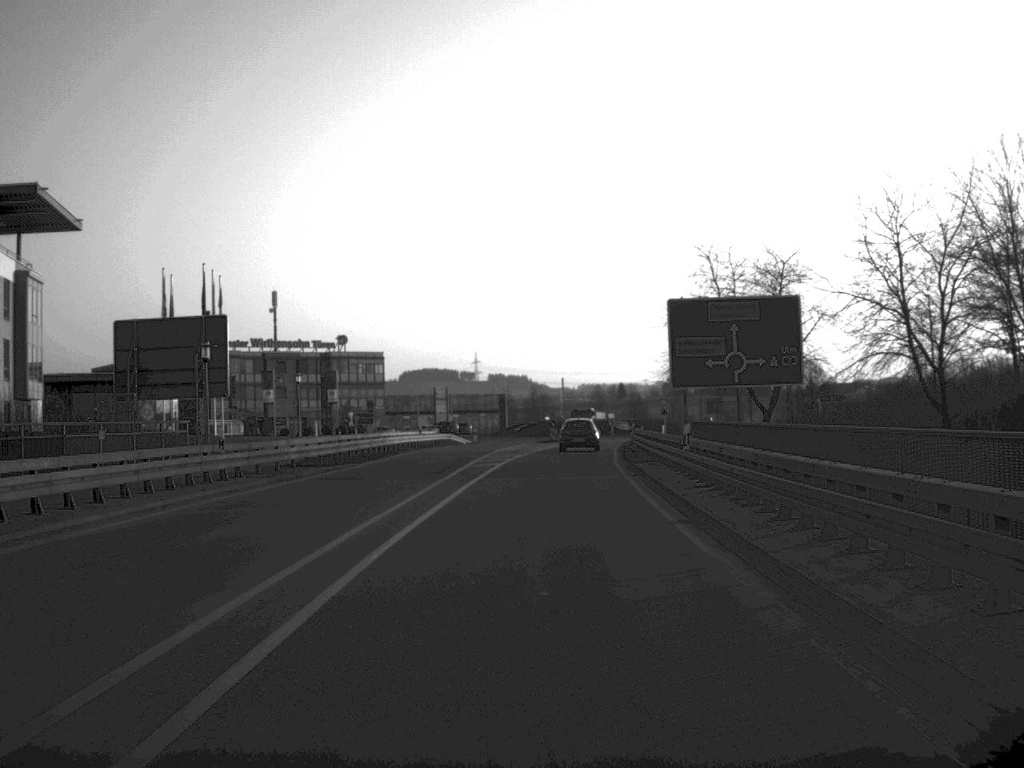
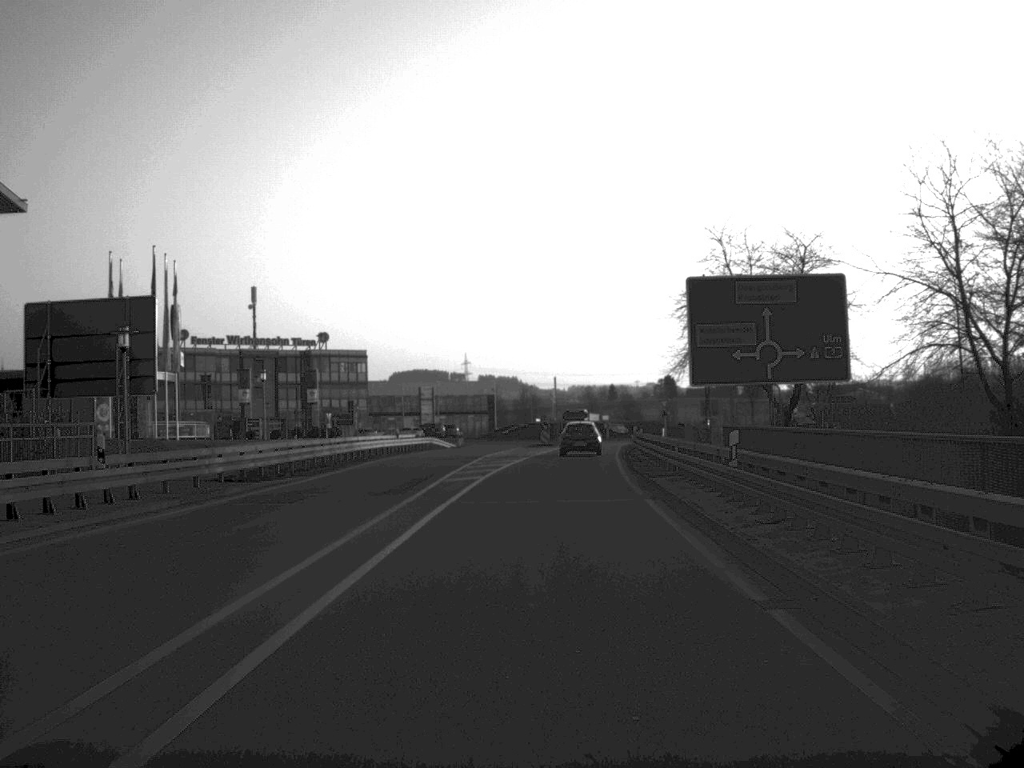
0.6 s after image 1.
(0.0, +7.5) m; 0°
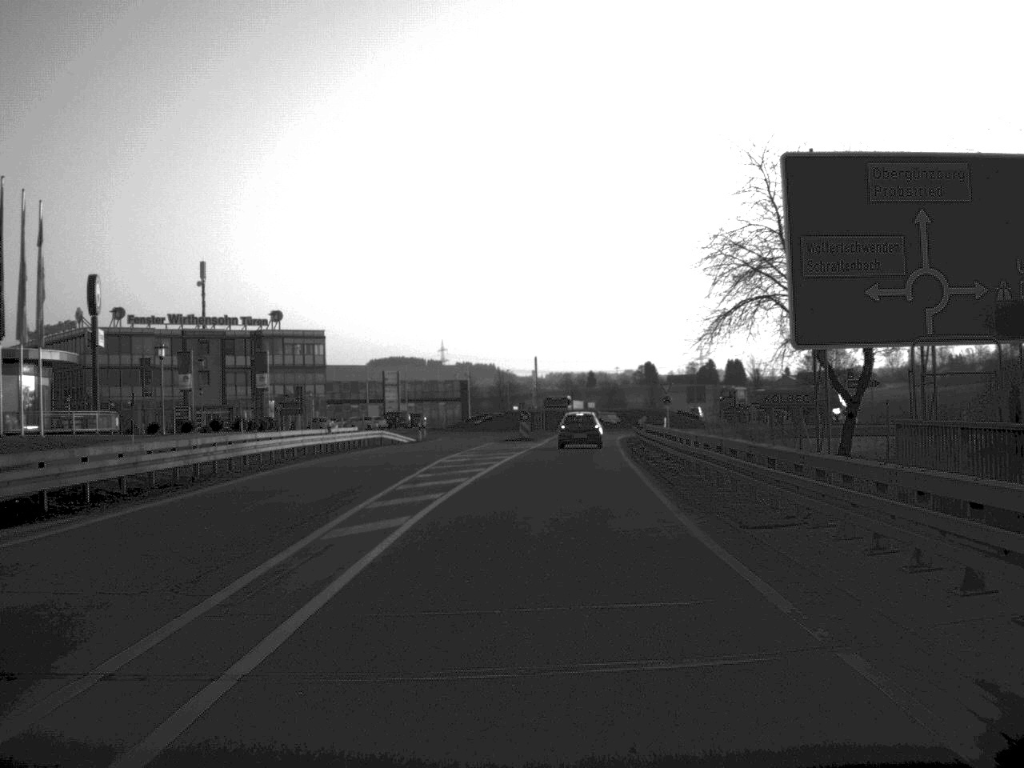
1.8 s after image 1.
(+0.1, +15.8) m; +1°
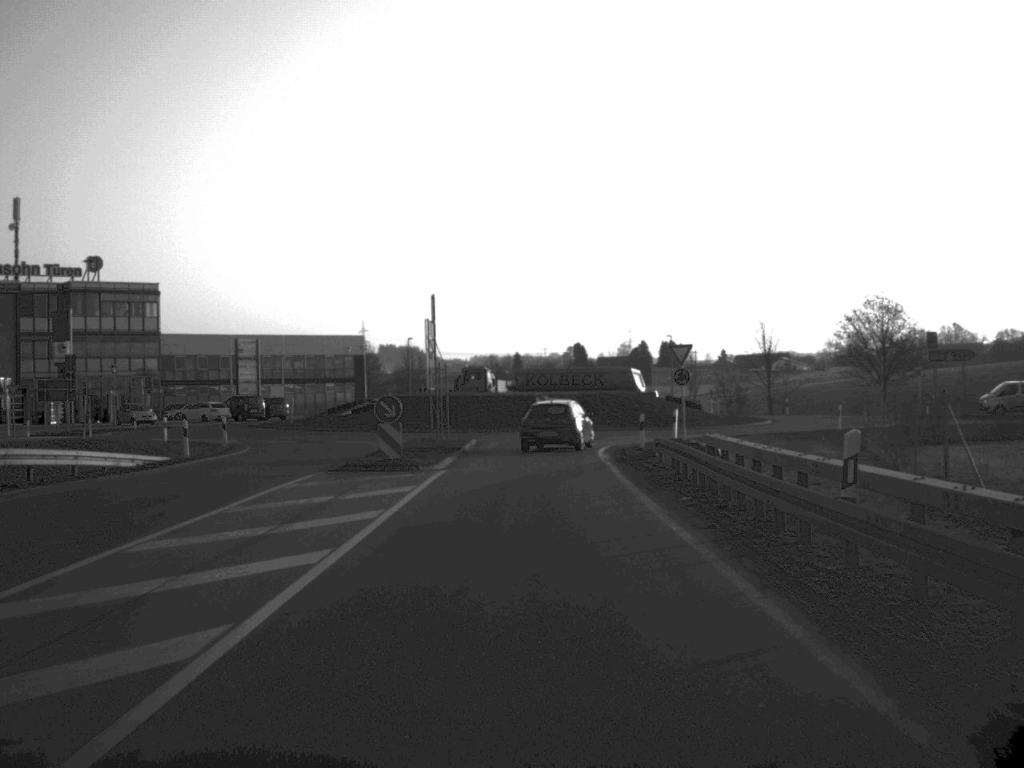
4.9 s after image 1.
(+1.2, +38.4) m; +3°
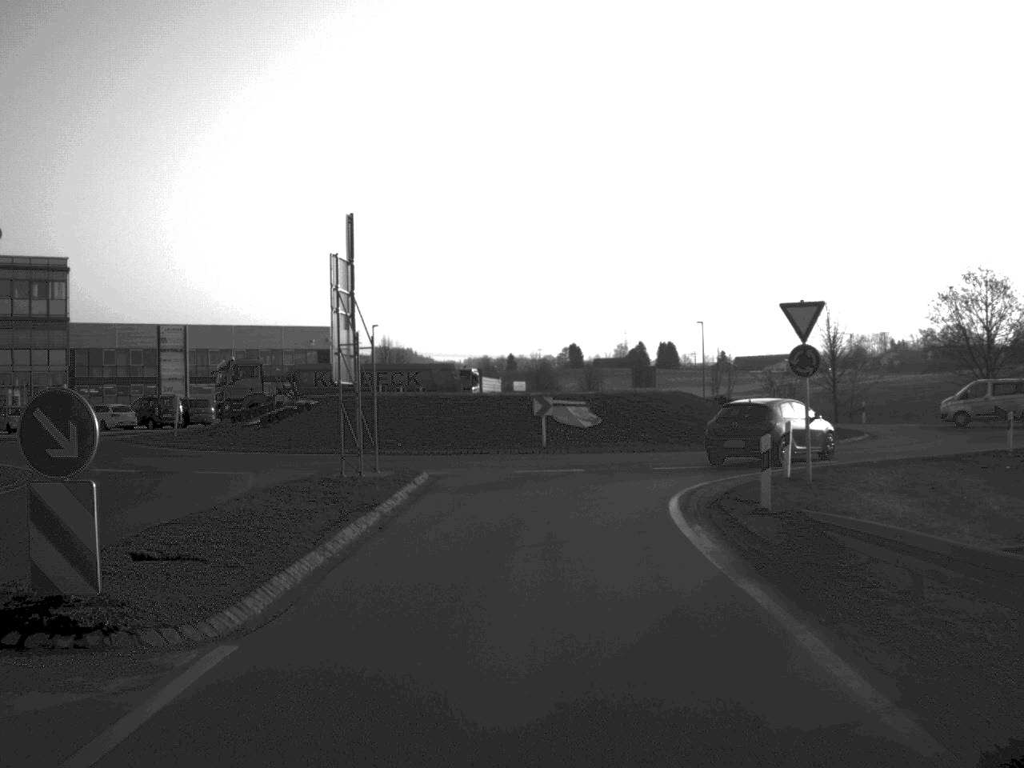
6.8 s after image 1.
(0.0, +19.6) m; 0°
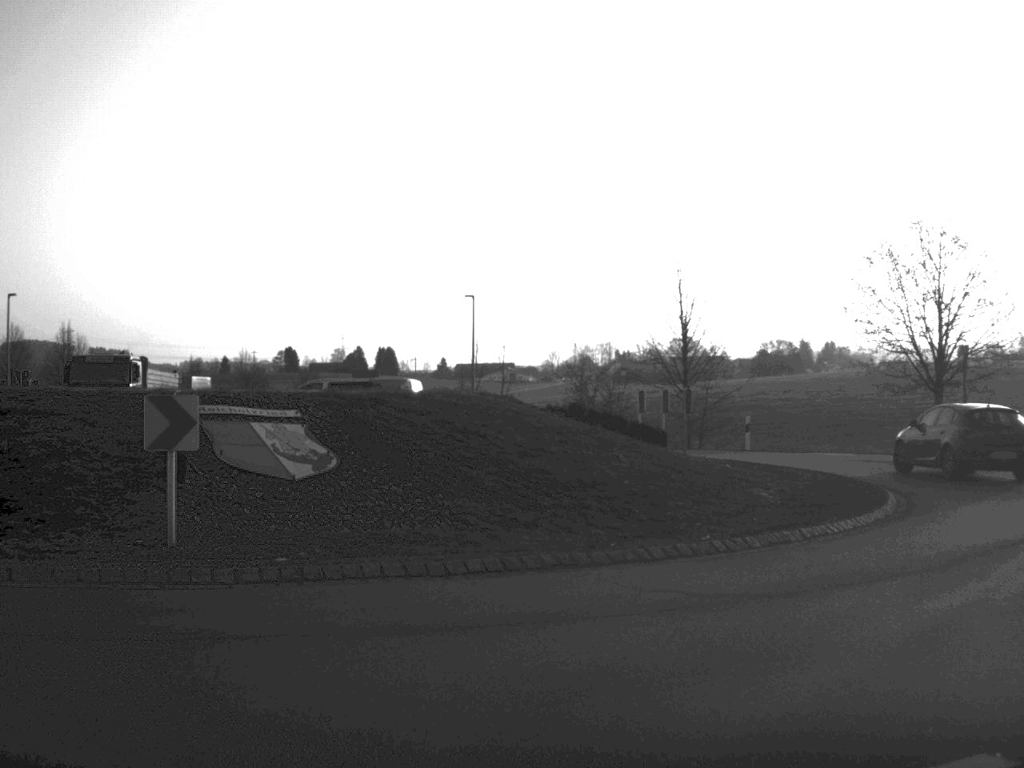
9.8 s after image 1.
(+0.8, +23.3) m; +13°
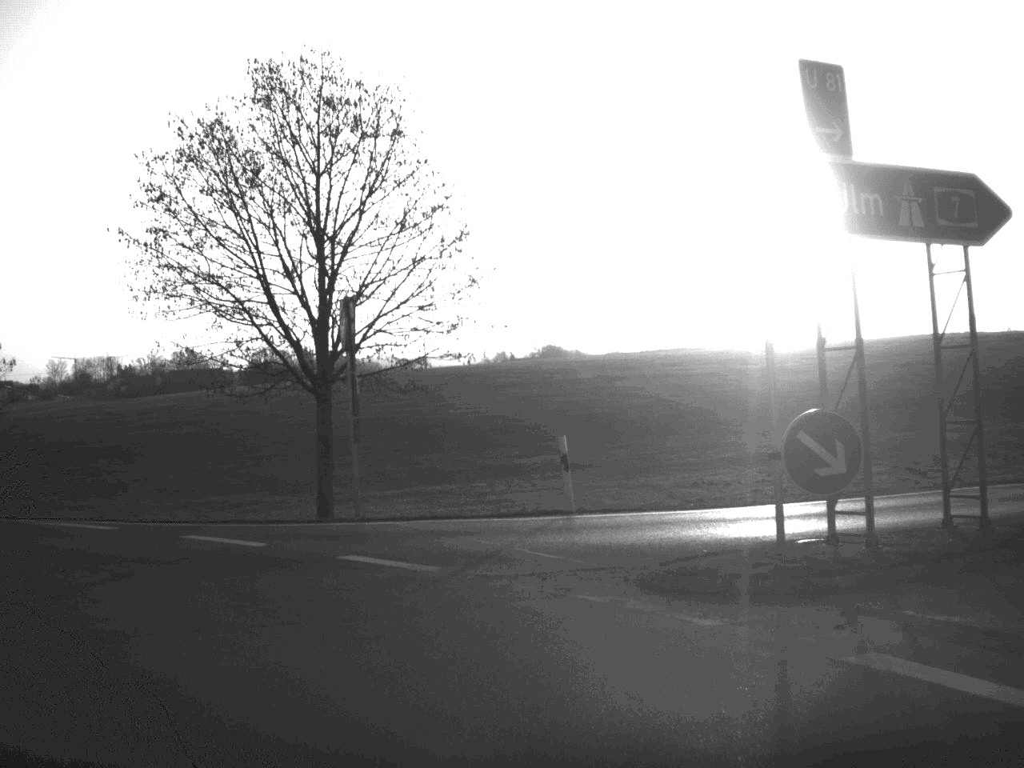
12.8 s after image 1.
(+7.1, +17.1) m; +20°
